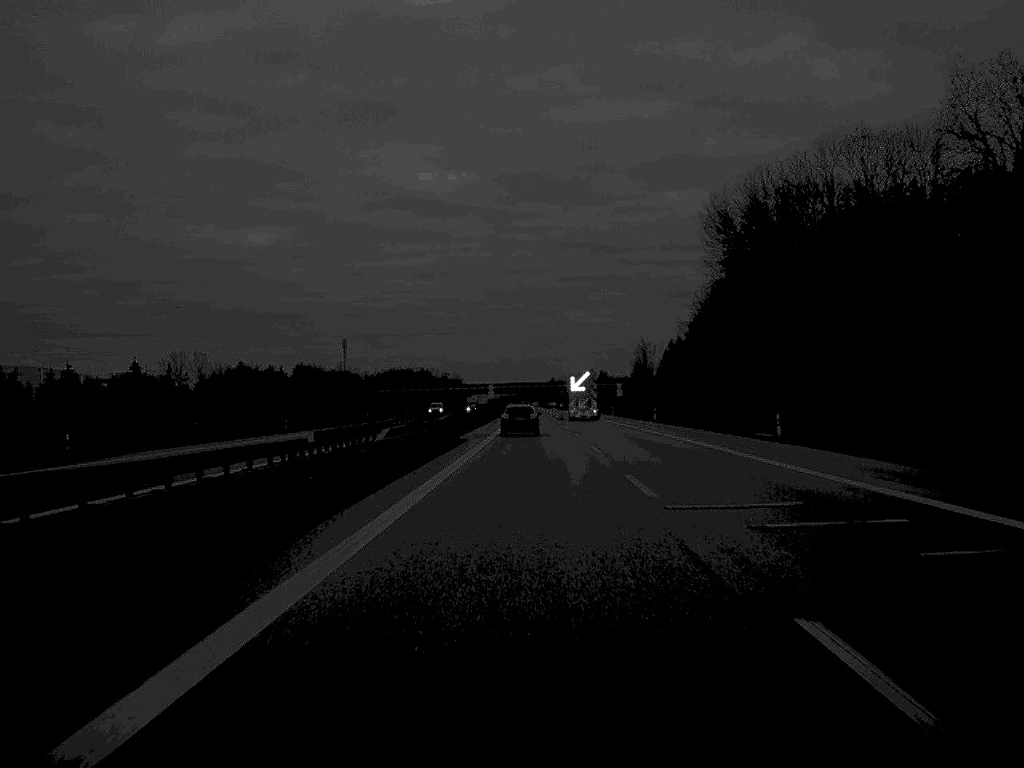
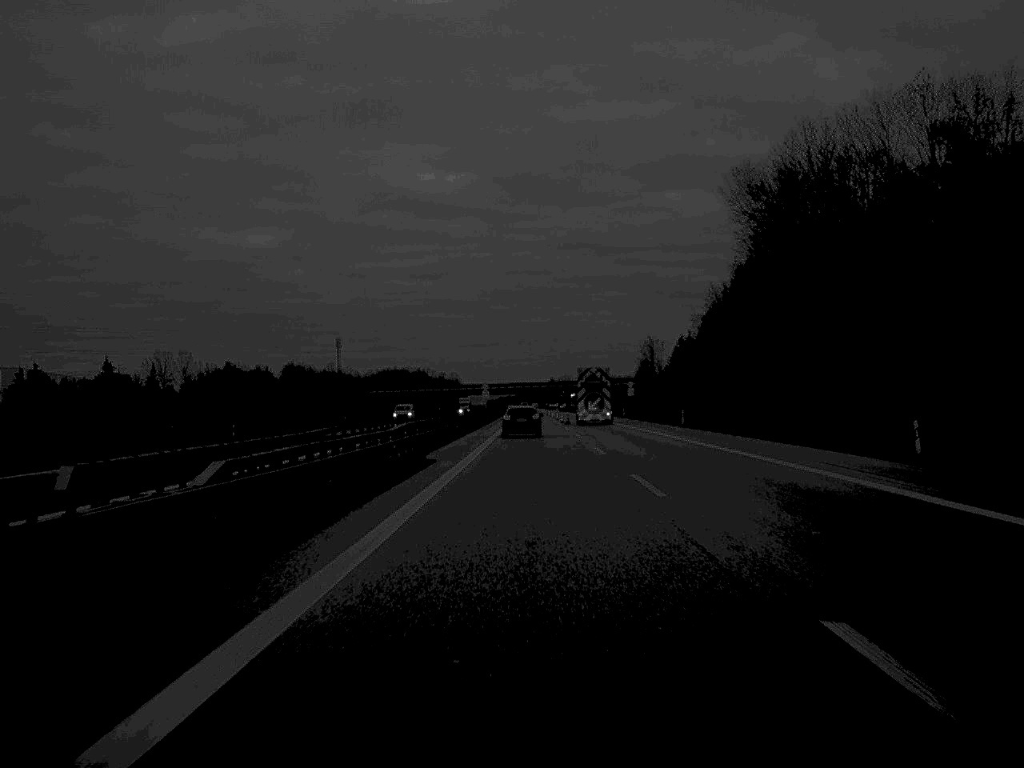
(0.0, +18.4) m; 0°
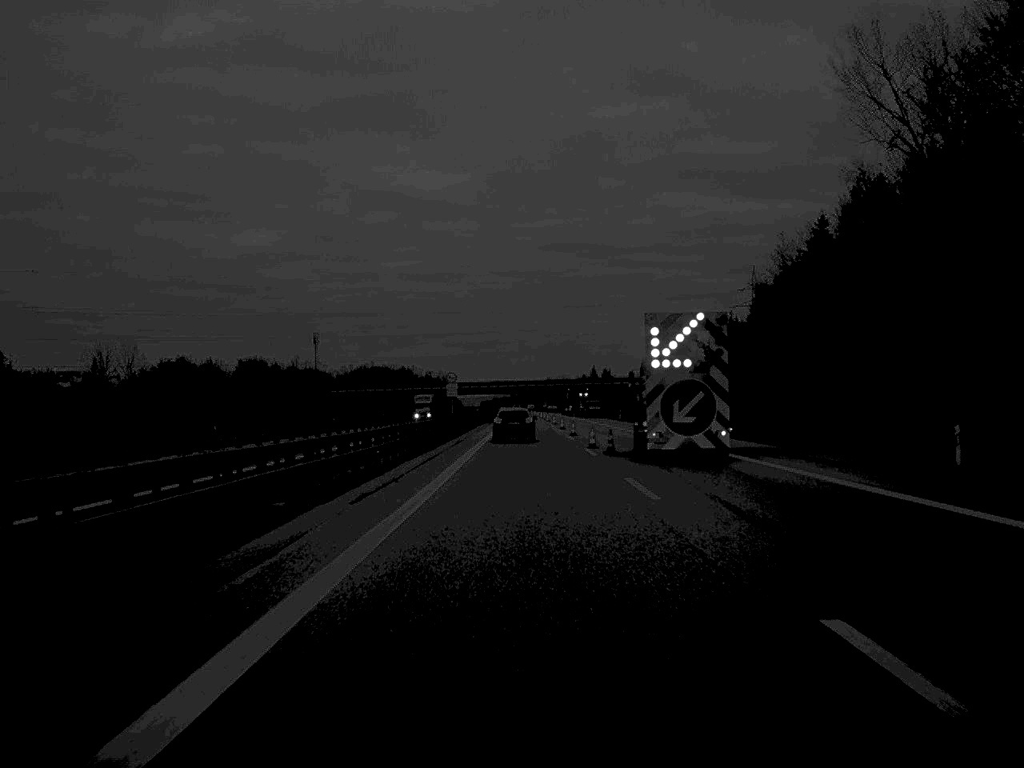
(+0.2, +52.9) m; 0°
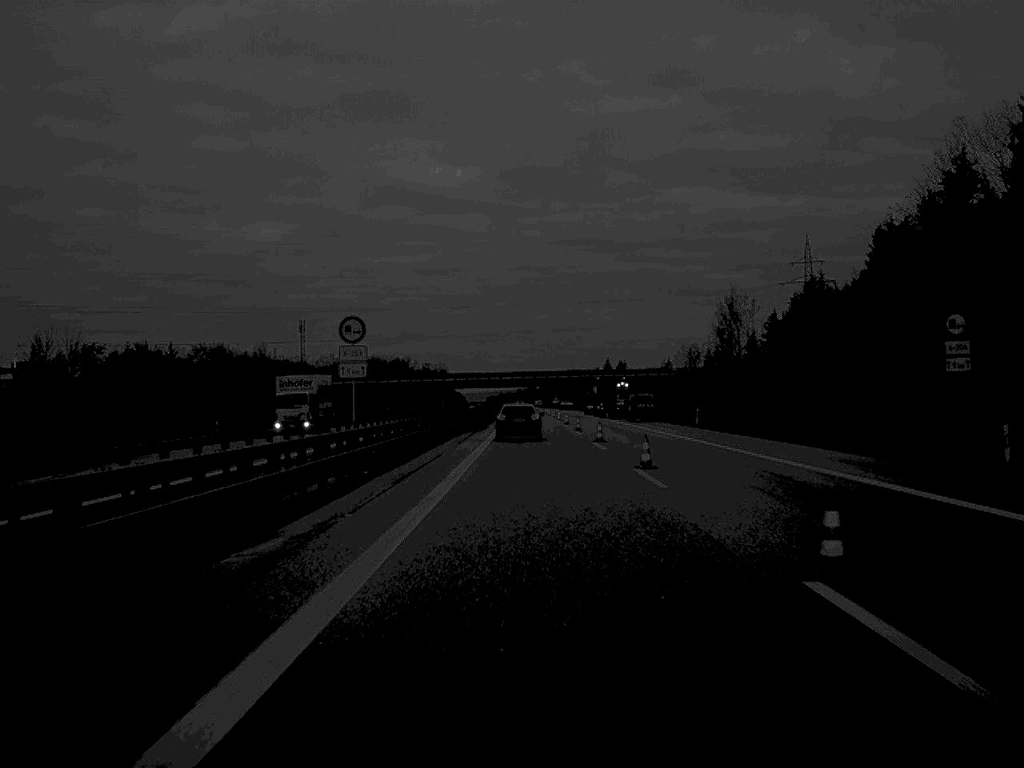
(-0.3, +52.1) m; 0°
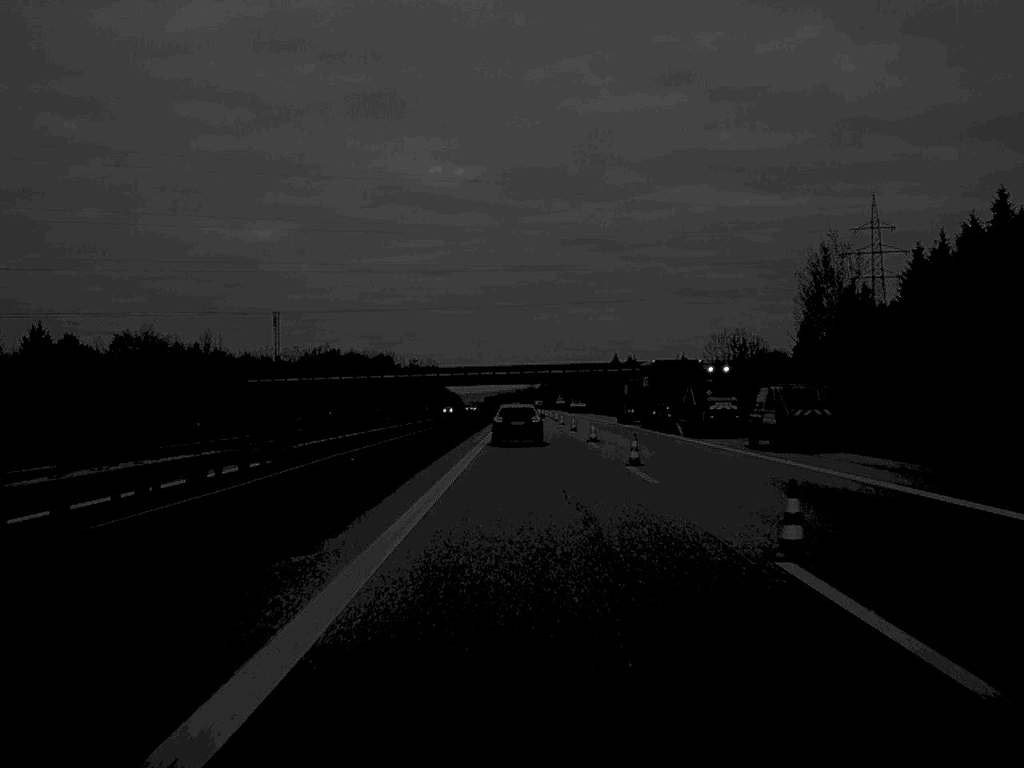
(0.0, +52.0) m; 0°
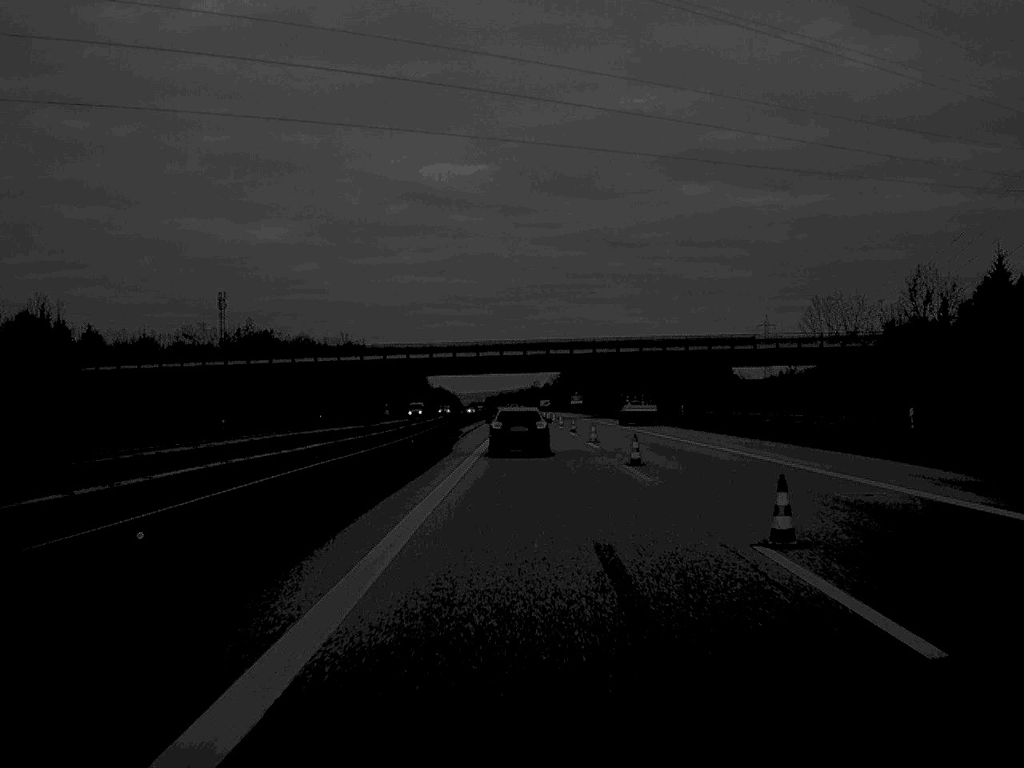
(-0.3, +88.0) m; 0°
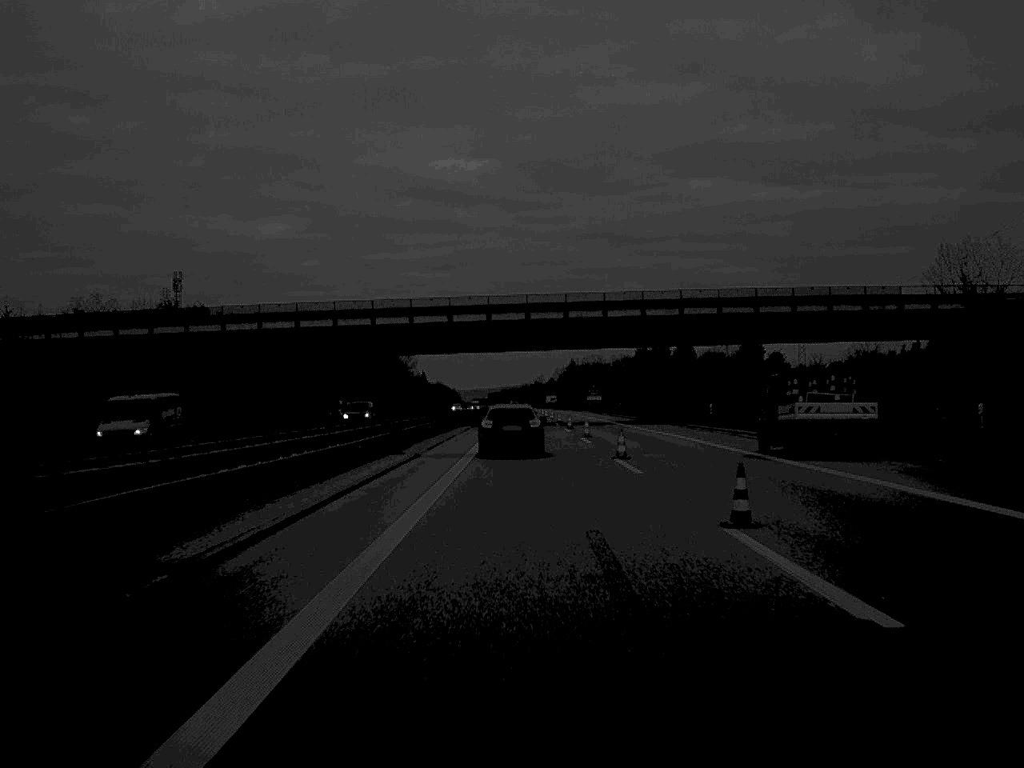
(-0.1, +52.4) m; 0°
